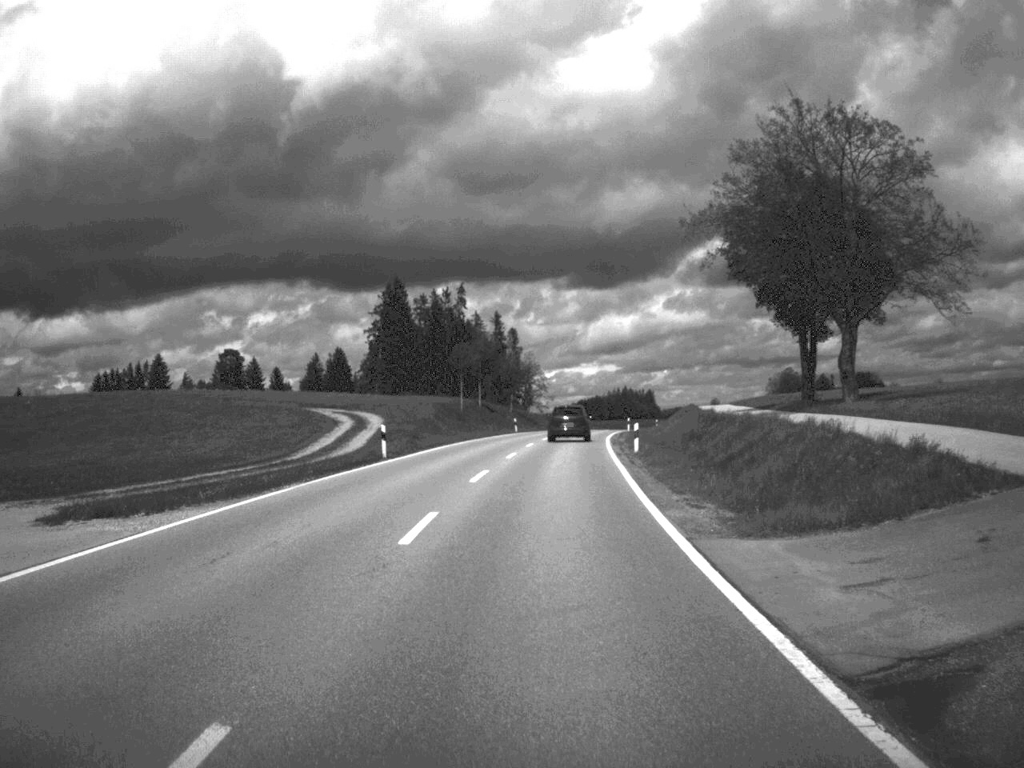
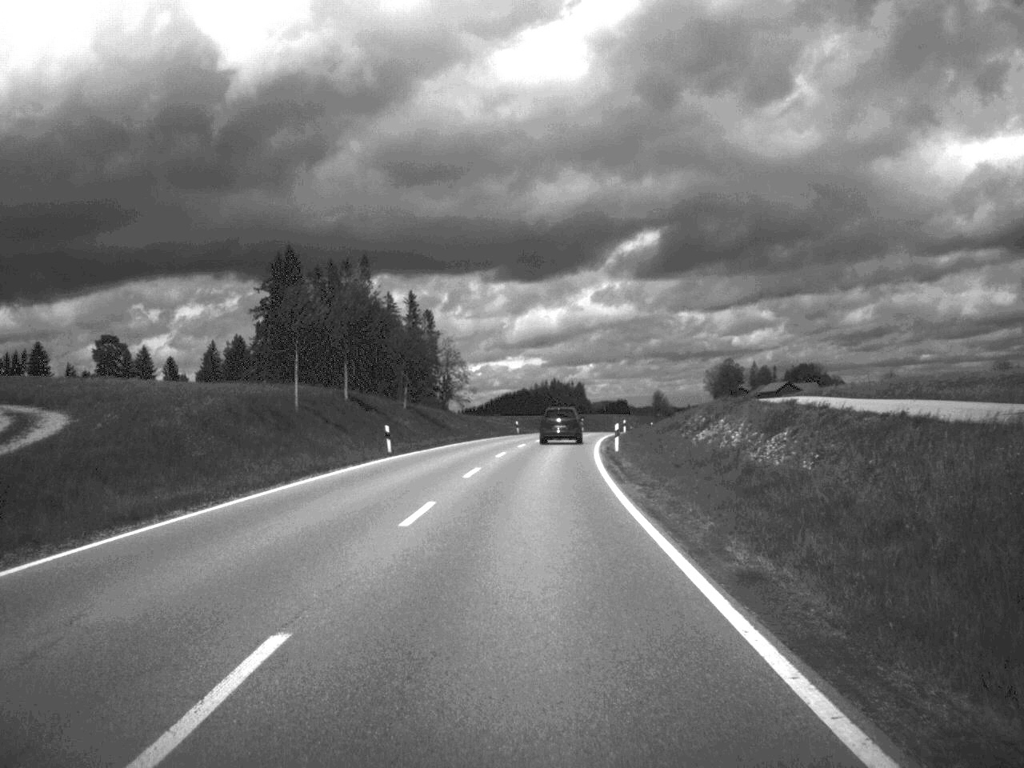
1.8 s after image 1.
(+1.3, +44.4) m; +3°
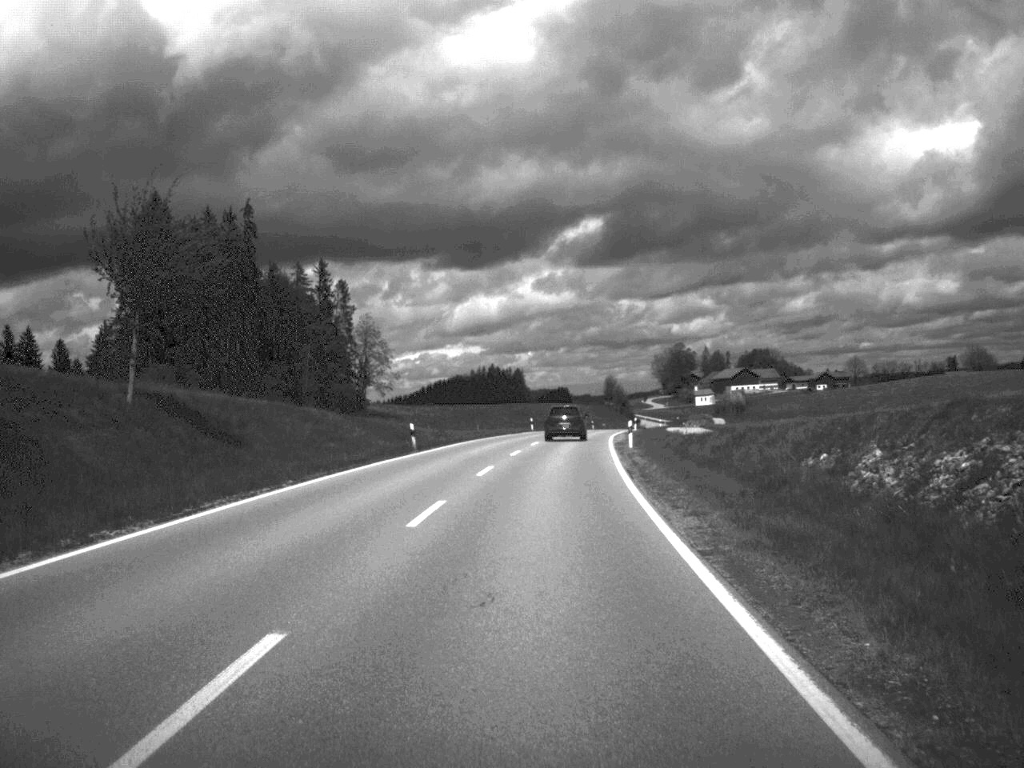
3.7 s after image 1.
(+1.0, +47.0) m; +3°
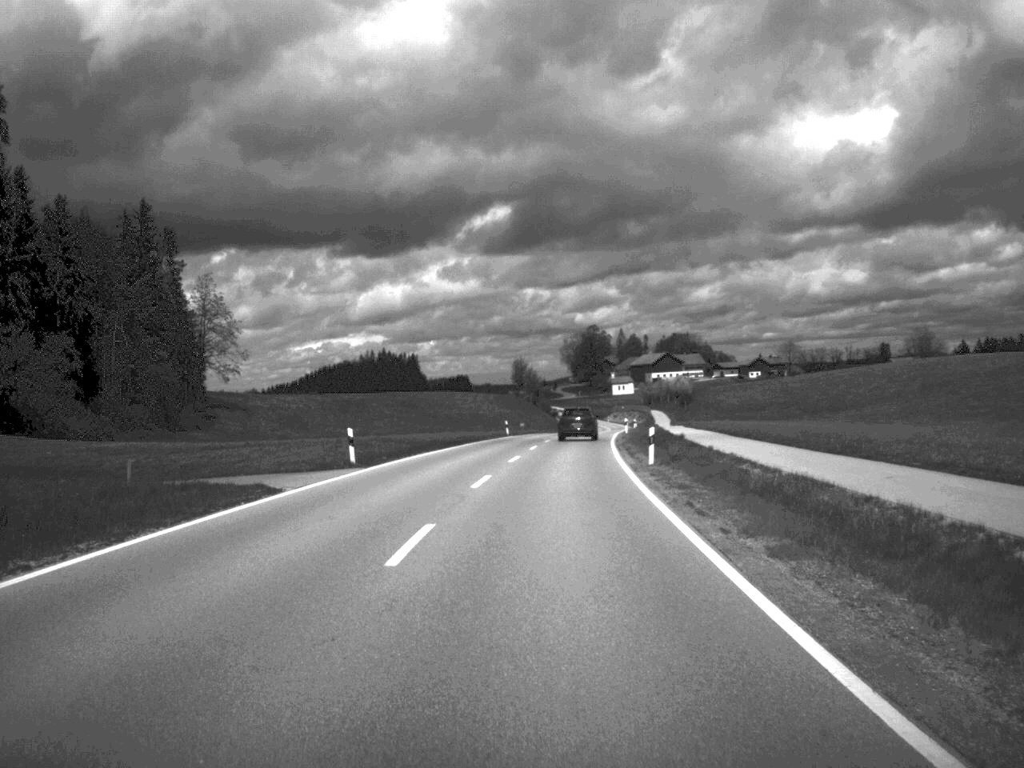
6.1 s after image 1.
(+2.2, +62.2) m; +4°
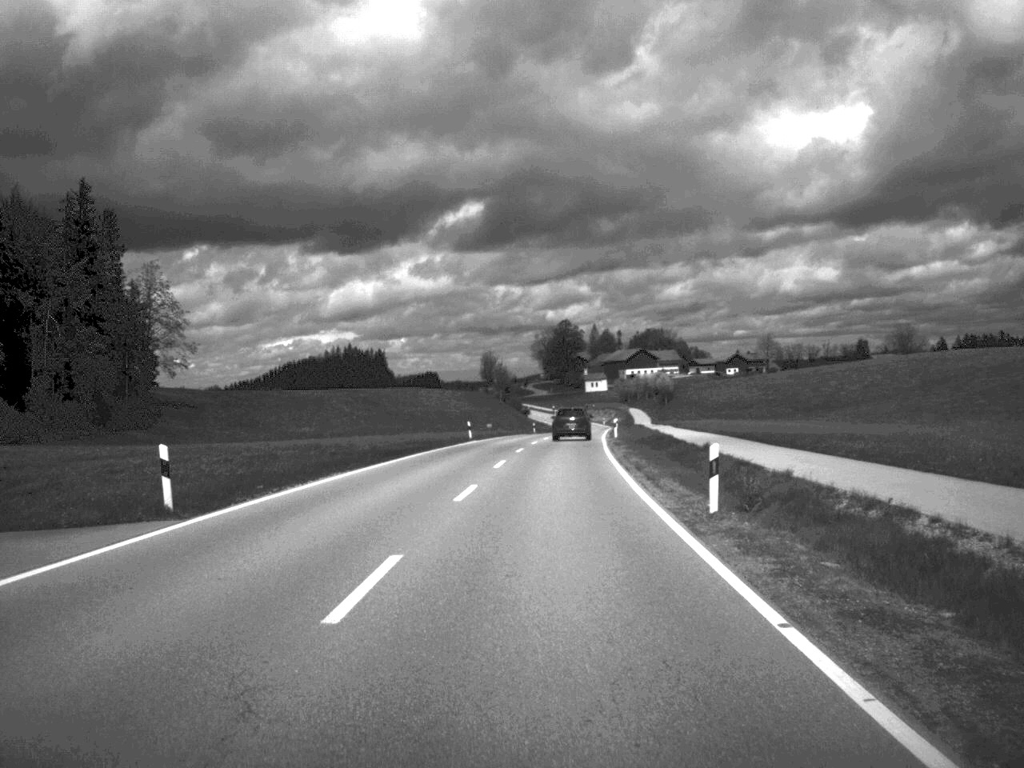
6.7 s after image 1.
(+0.2, +15.0) m; +1°
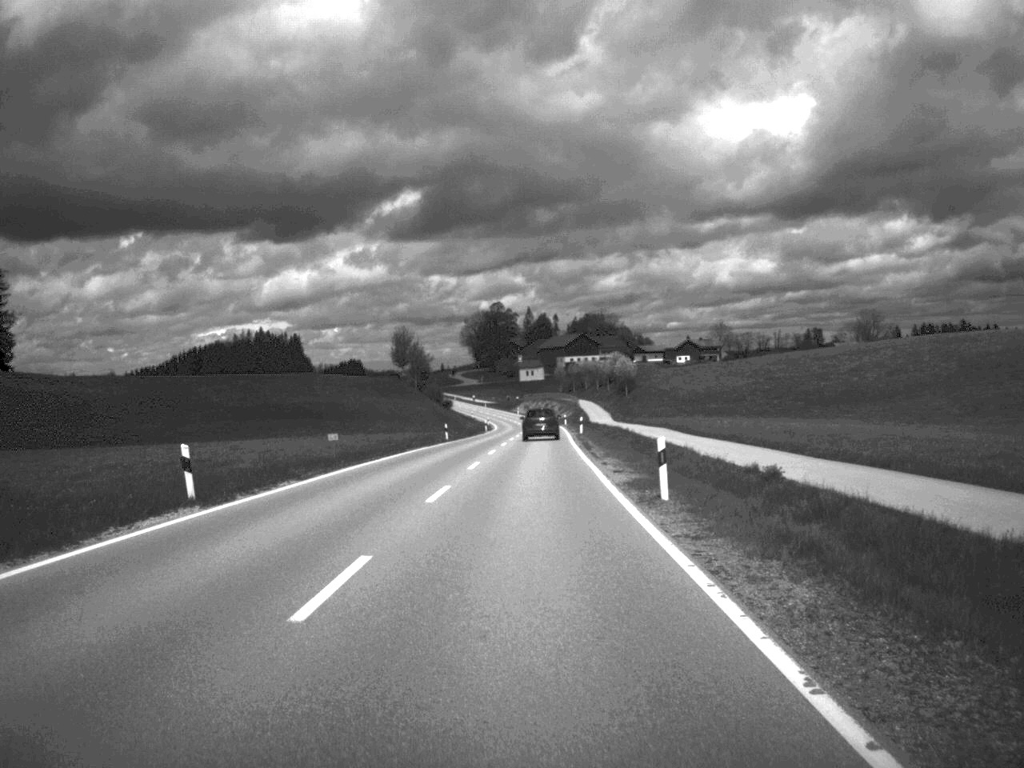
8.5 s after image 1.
(+1.3, +46.7) m; +3°
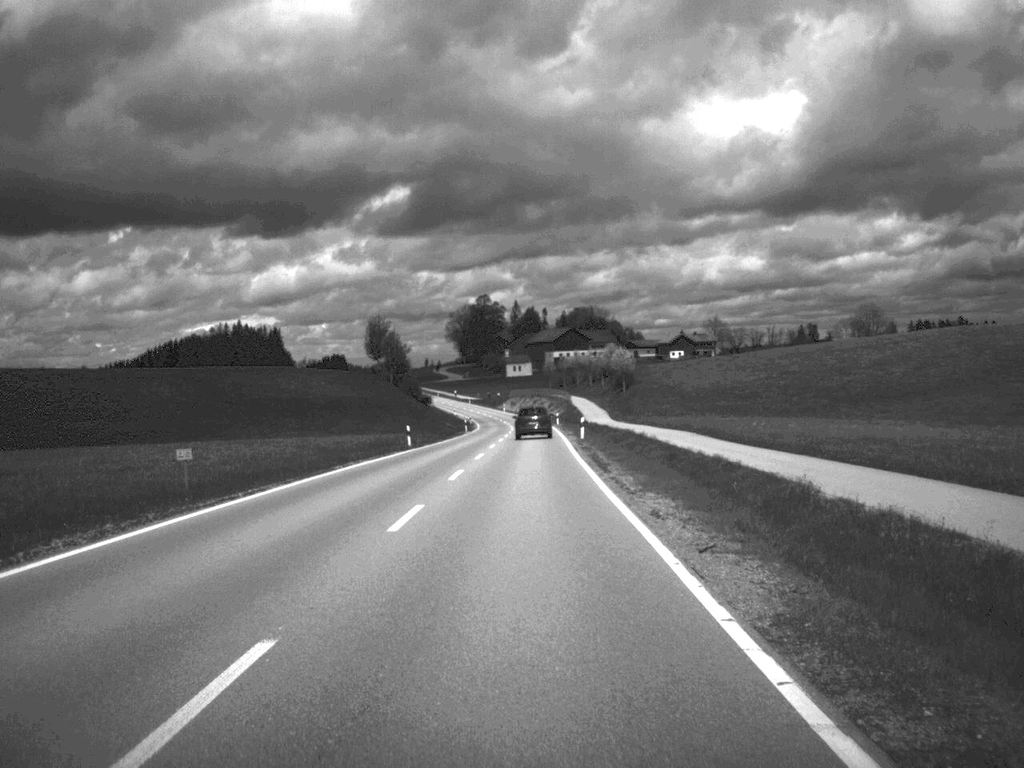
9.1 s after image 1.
(+0.1, +16.4) m; +1°
